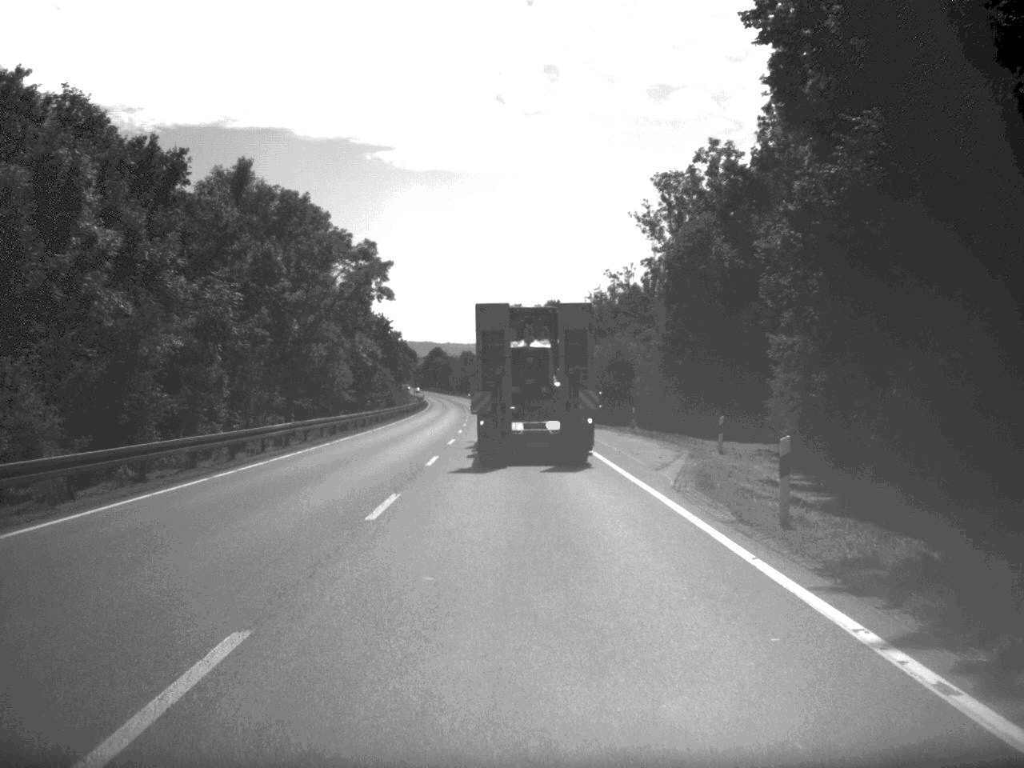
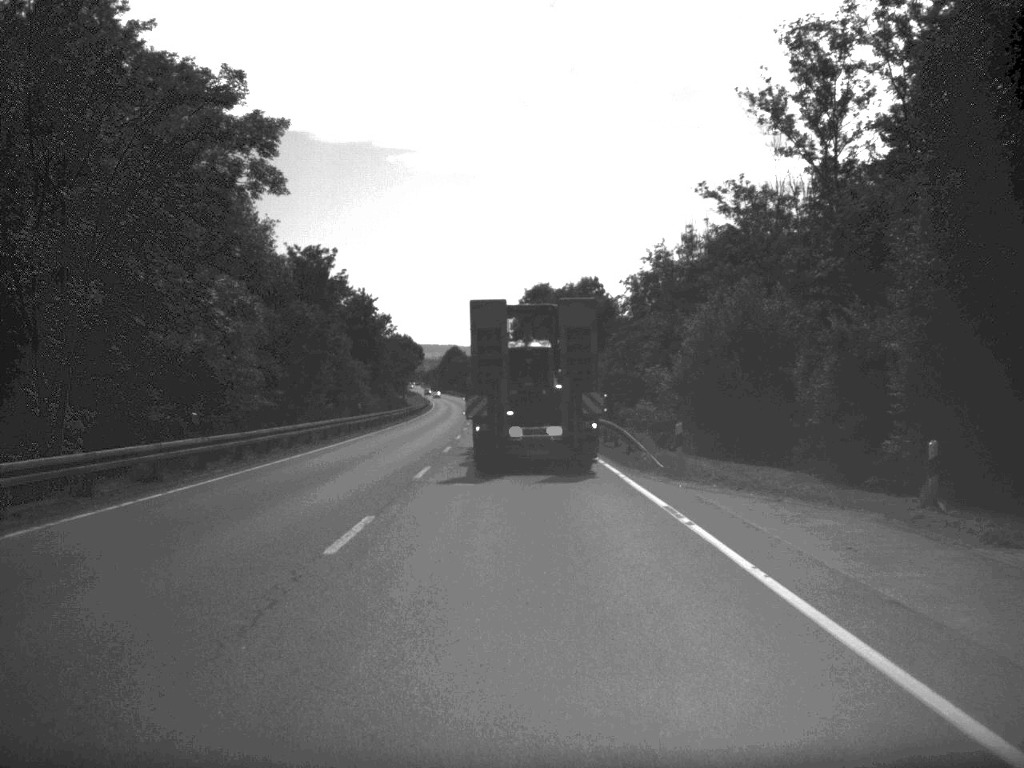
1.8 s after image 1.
(-0.5, +38.7) m; -1°
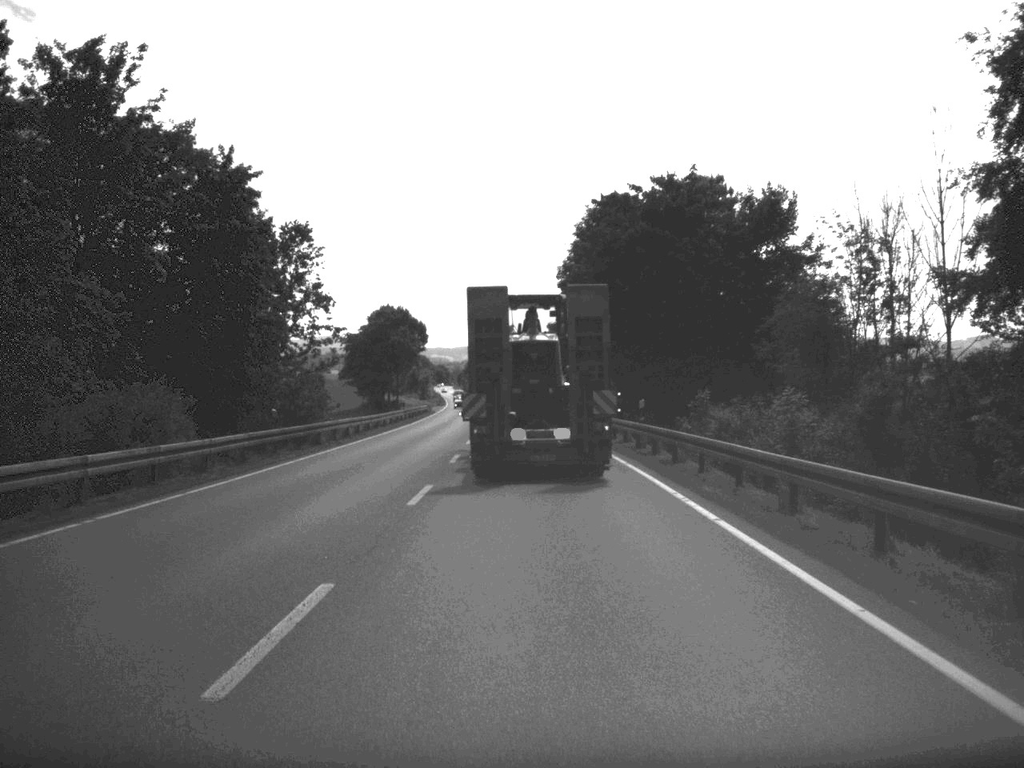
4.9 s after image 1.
(-1.5, +64.8) m; -2°
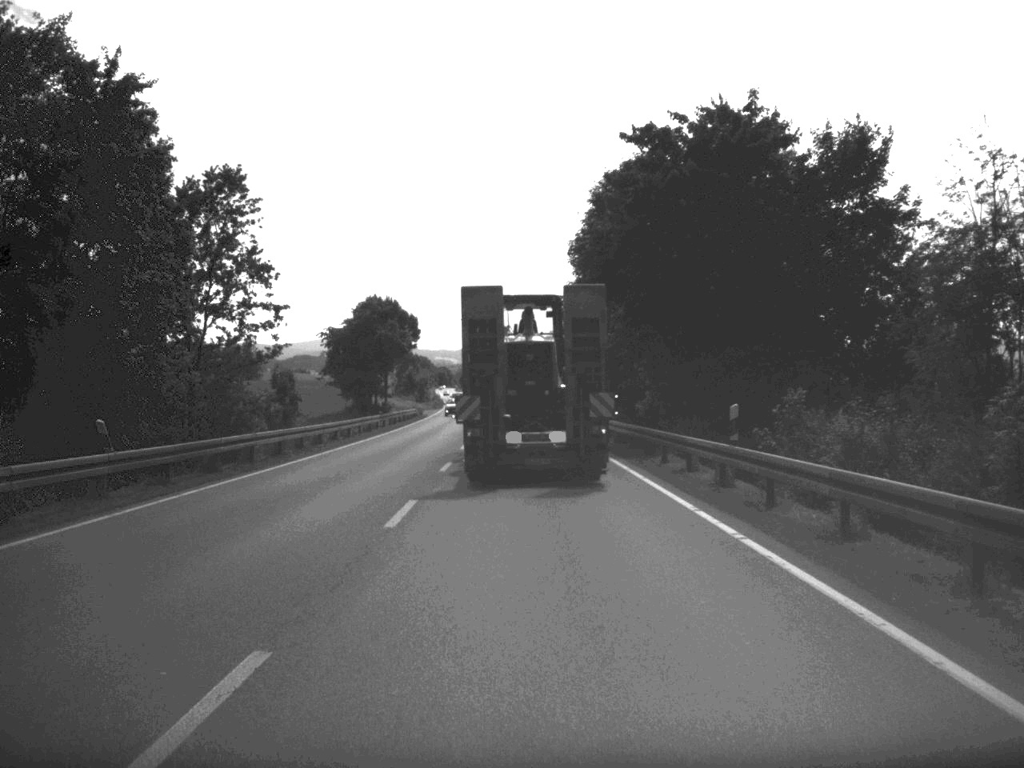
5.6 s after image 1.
(0.0, +14.6) m; 0°
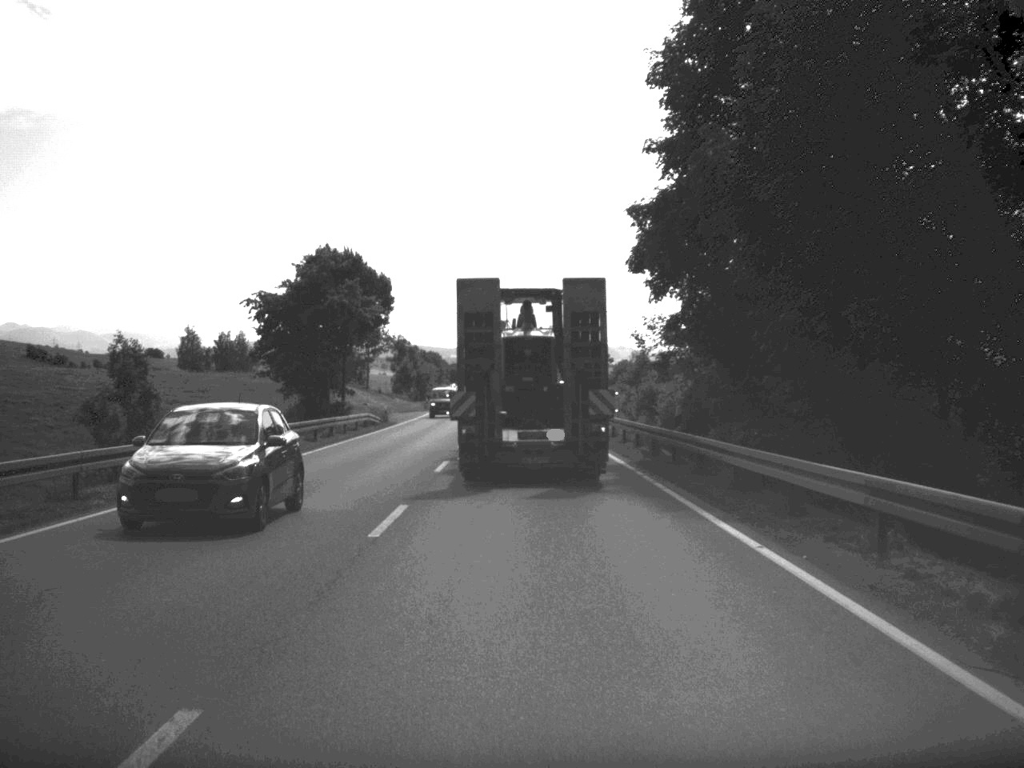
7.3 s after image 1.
(-0.3, +36.8) m; -1°
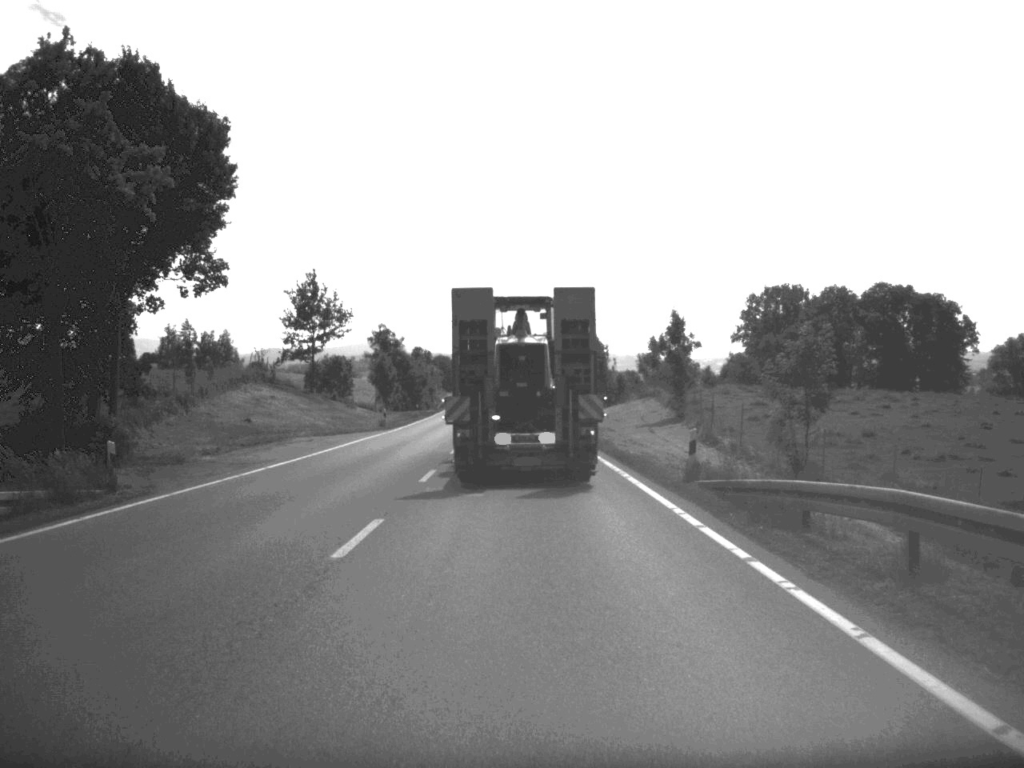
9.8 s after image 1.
(-0.4, +48.7) m; -1°
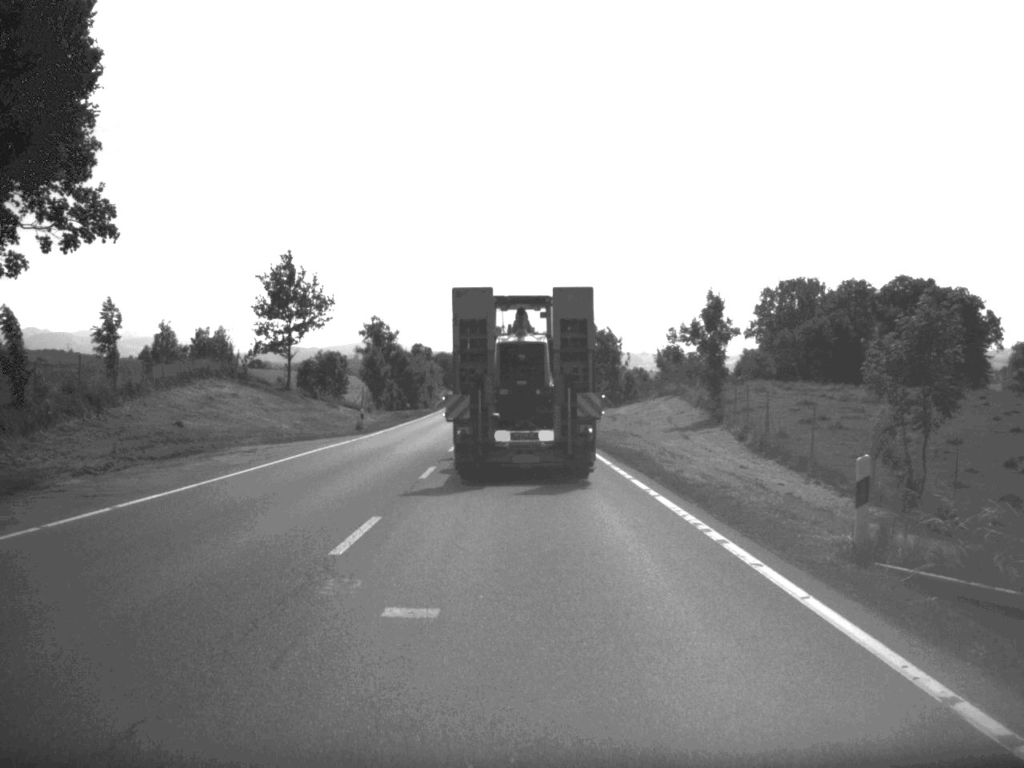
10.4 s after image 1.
(0.0, +11.5) m; 0°
